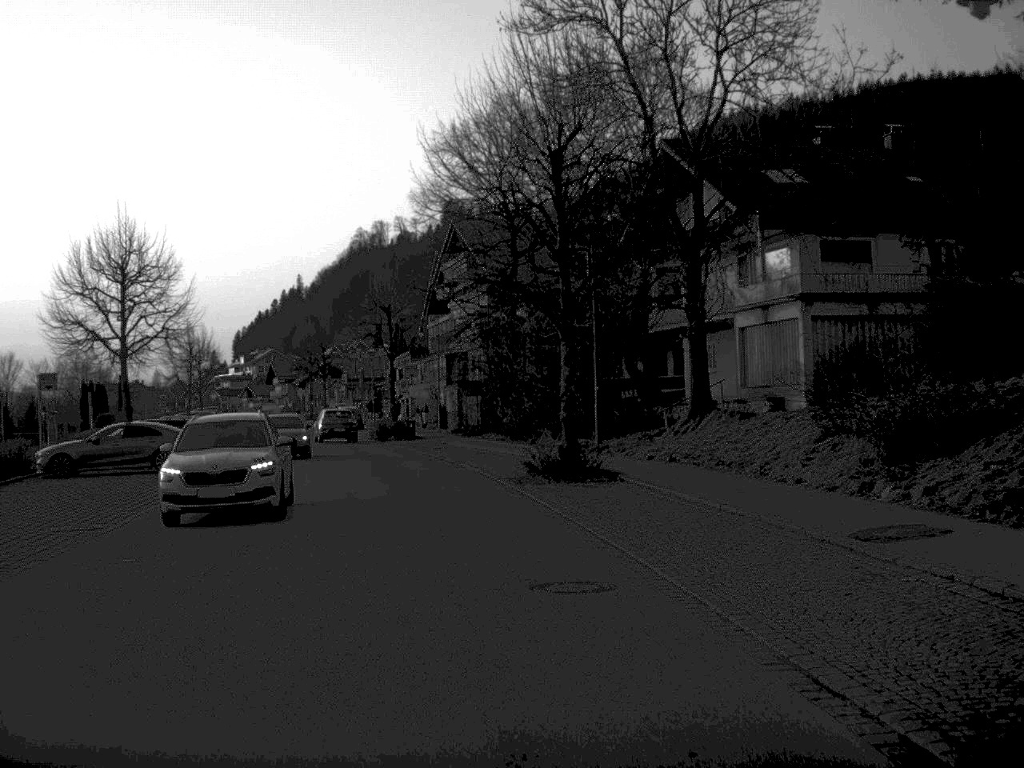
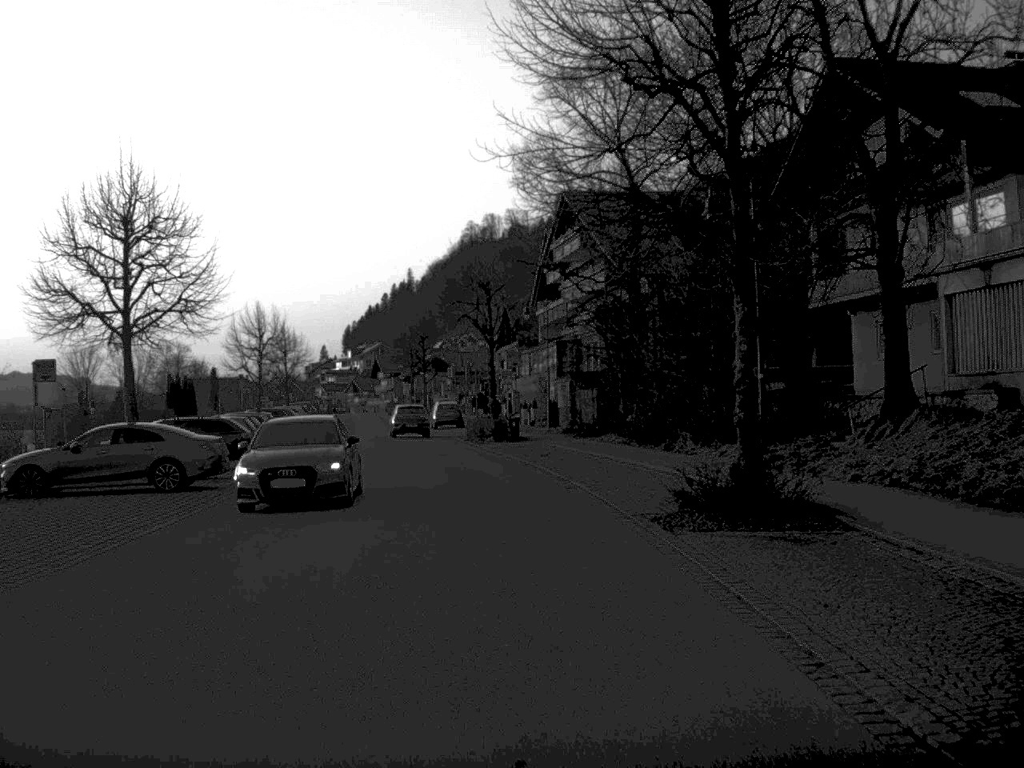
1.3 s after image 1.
(-0.4, +9.7) m; -5°
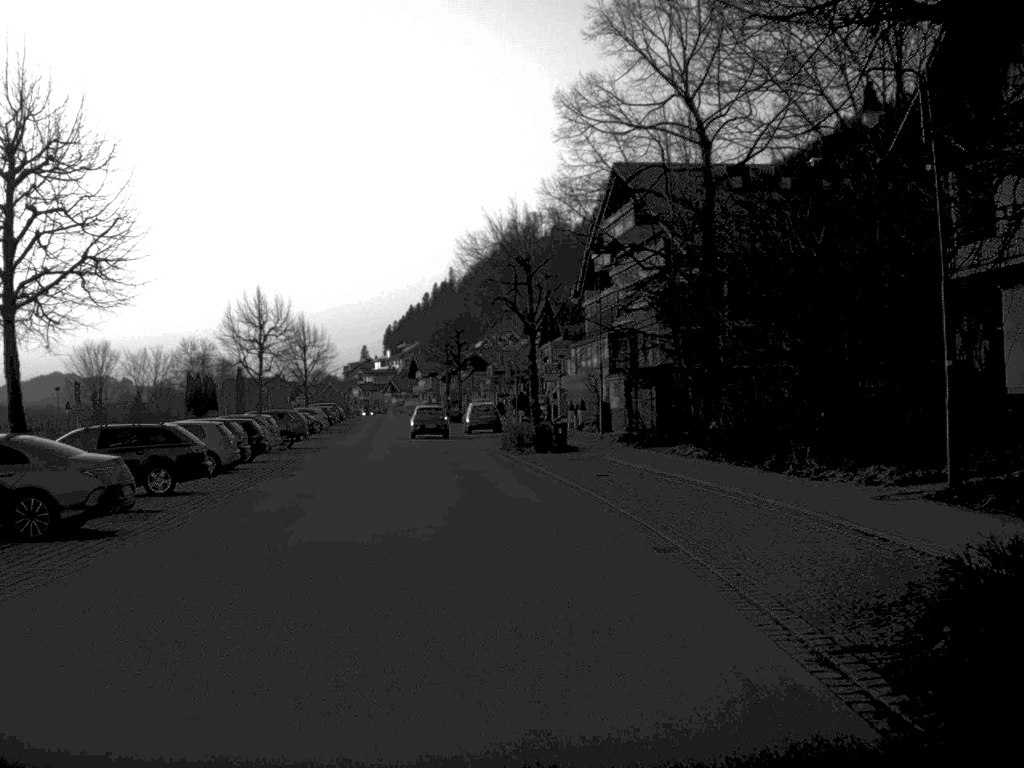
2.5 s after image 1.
(-0.1, +9.3) m; -2°
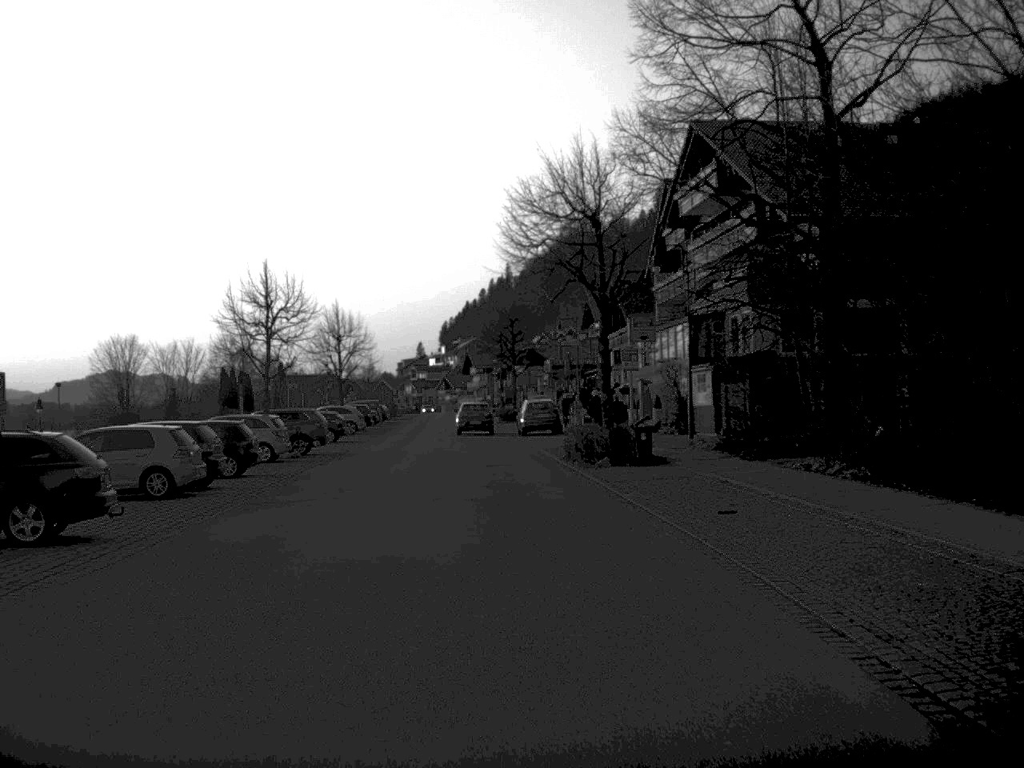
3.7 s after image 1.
(-0.2, +9.7) m; -2°
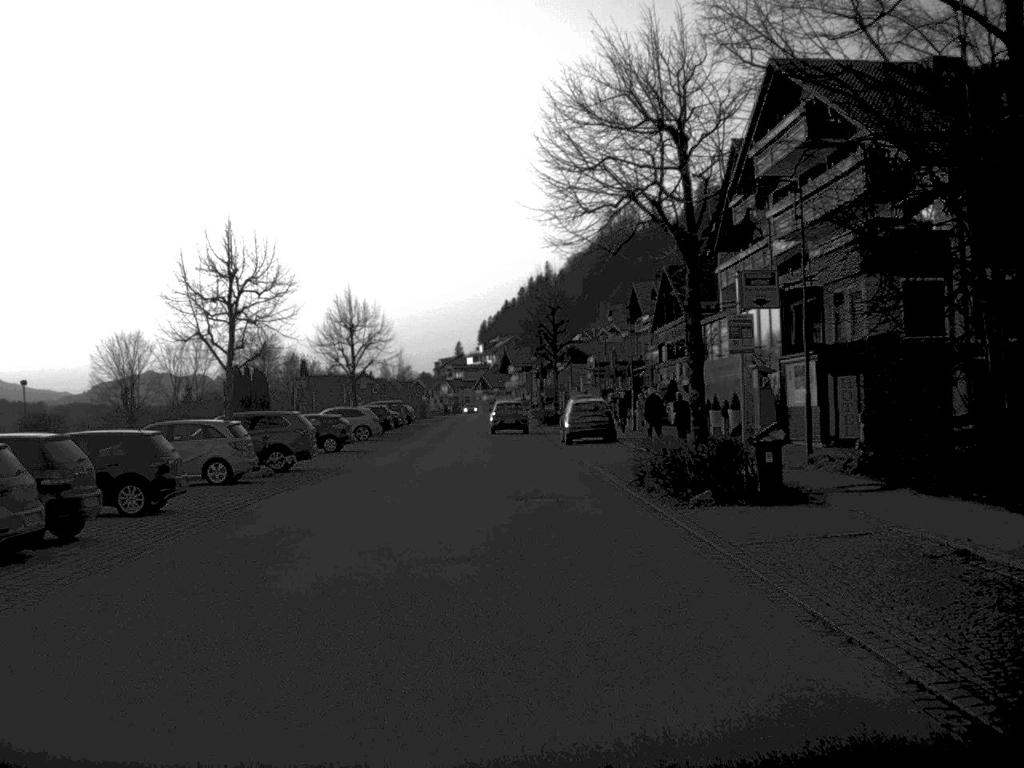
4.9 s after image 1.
(-0.2, +10.7) m; -2°
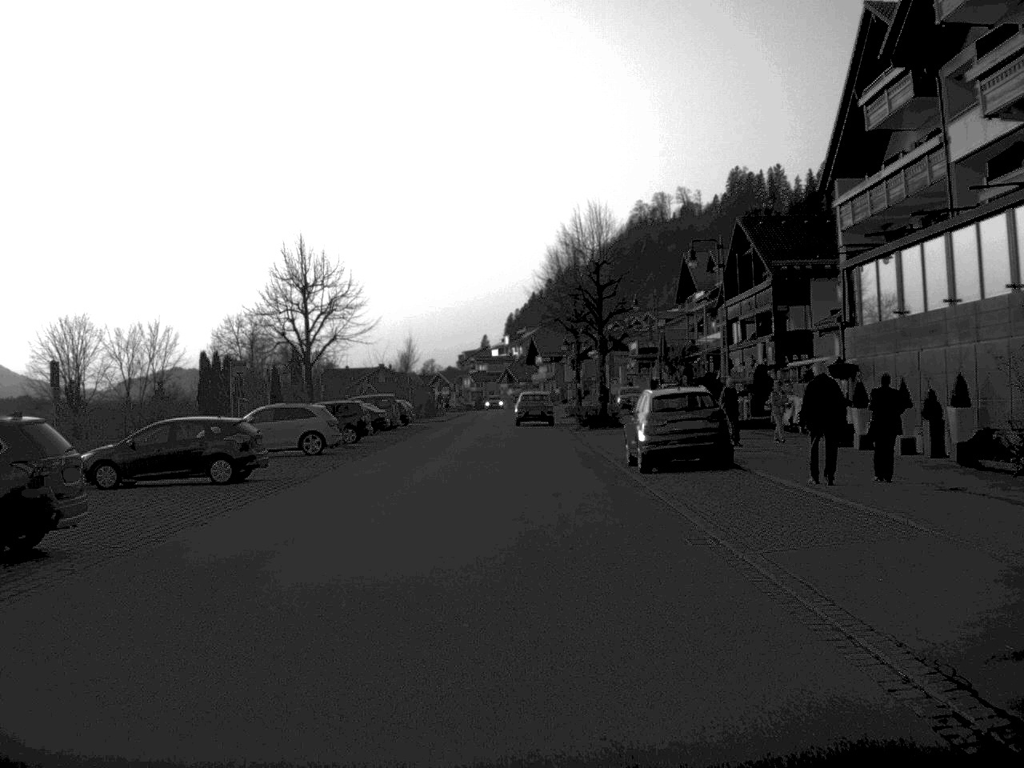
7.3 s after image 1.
(-0.2, +20.7) m; -1°
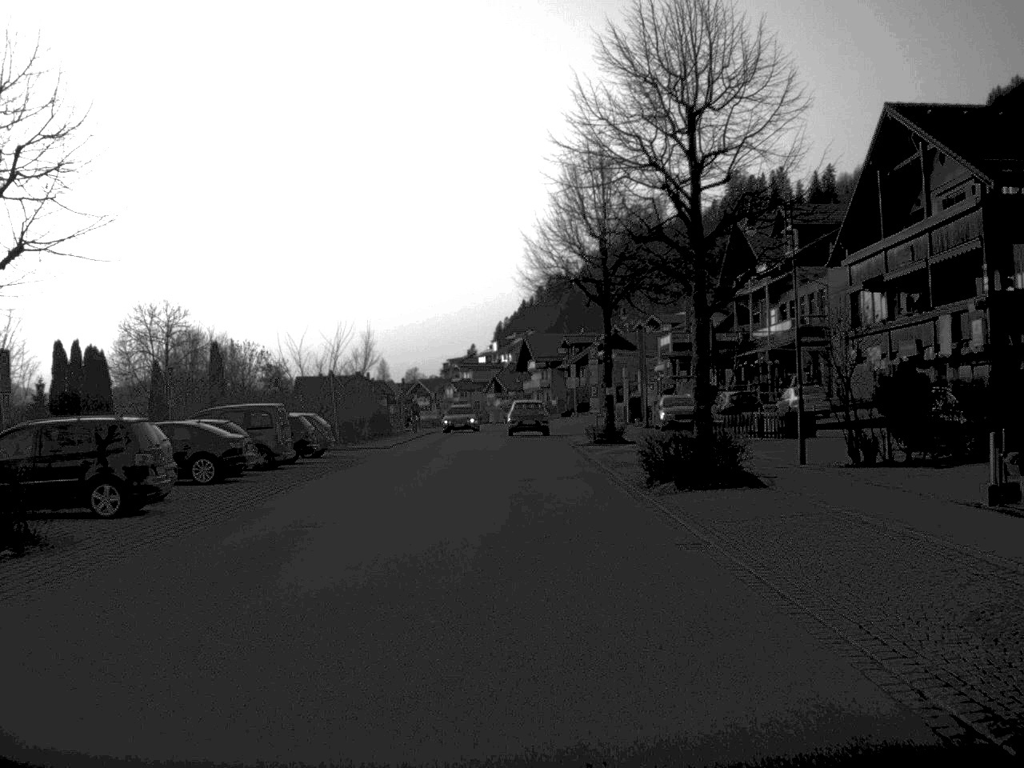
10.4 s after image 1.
(-0.2, +28.7) m; +1°
